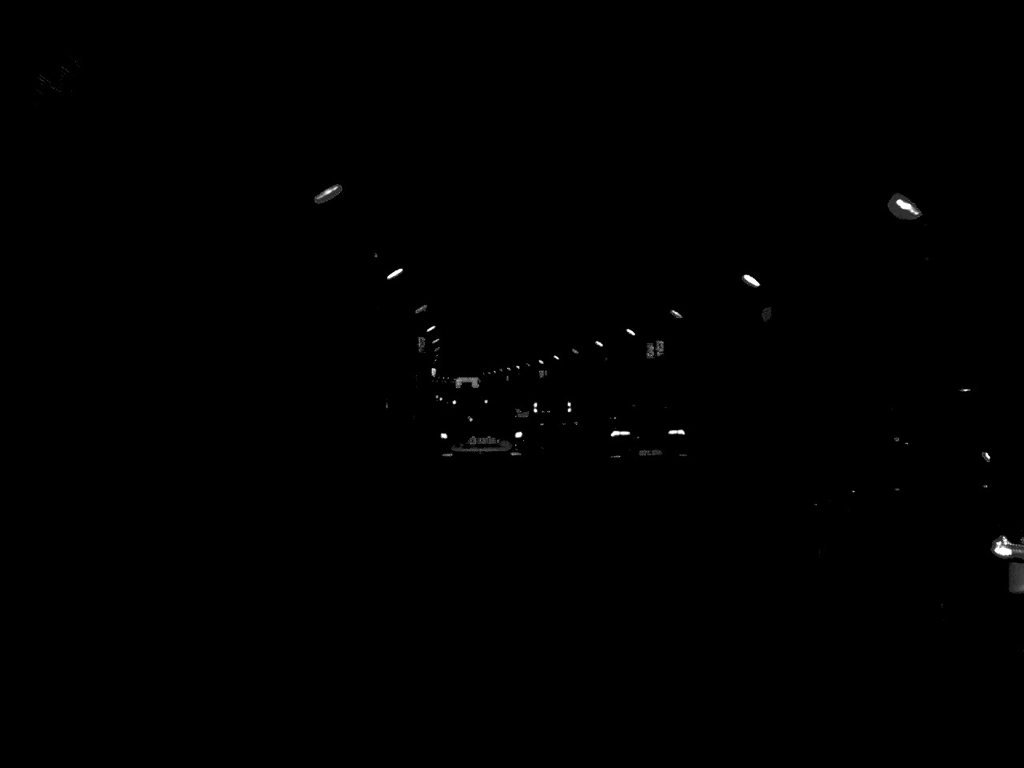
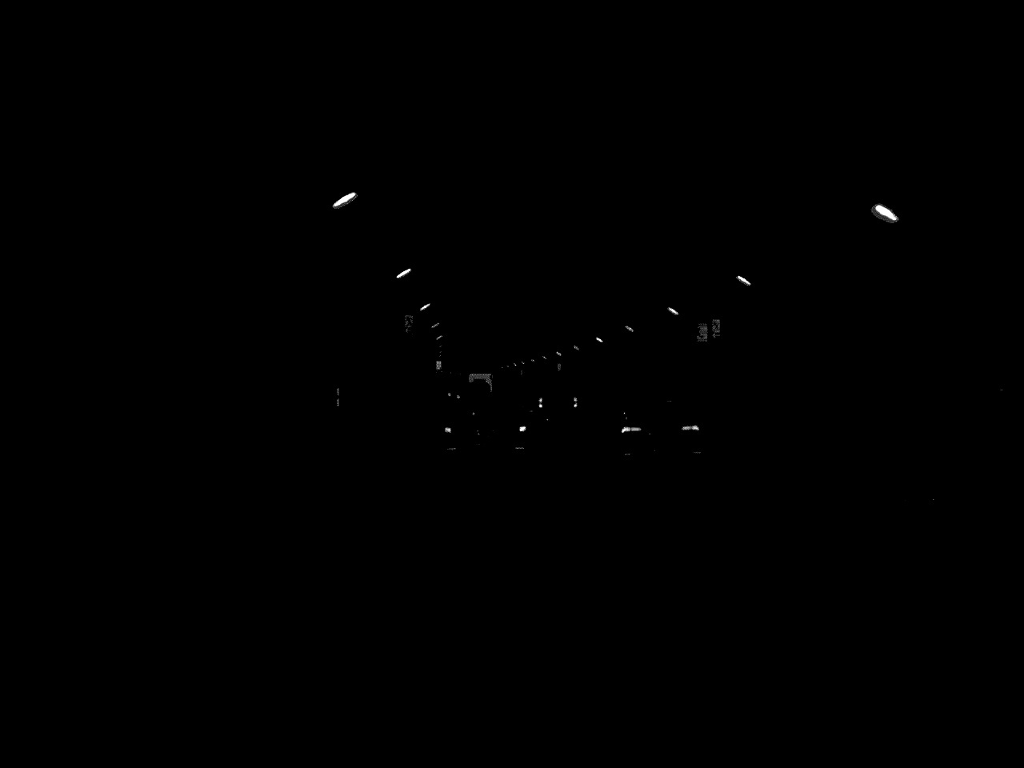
(-0.1, +10.3) m; -1°
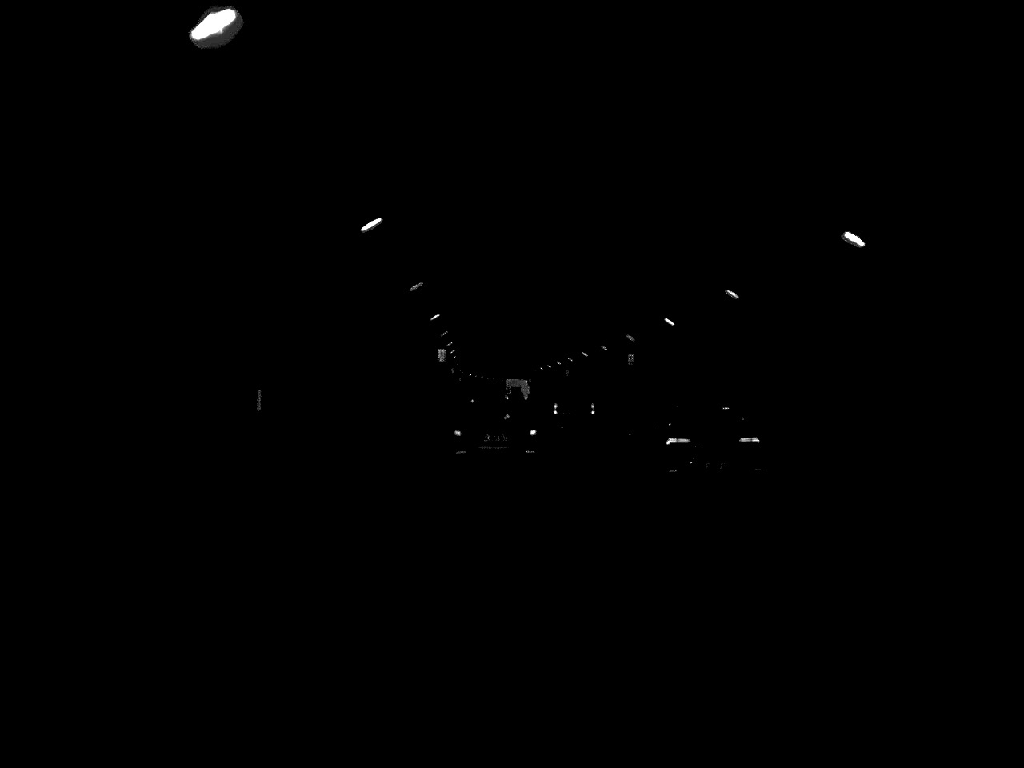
(-0.5, +32.2) m; -2°
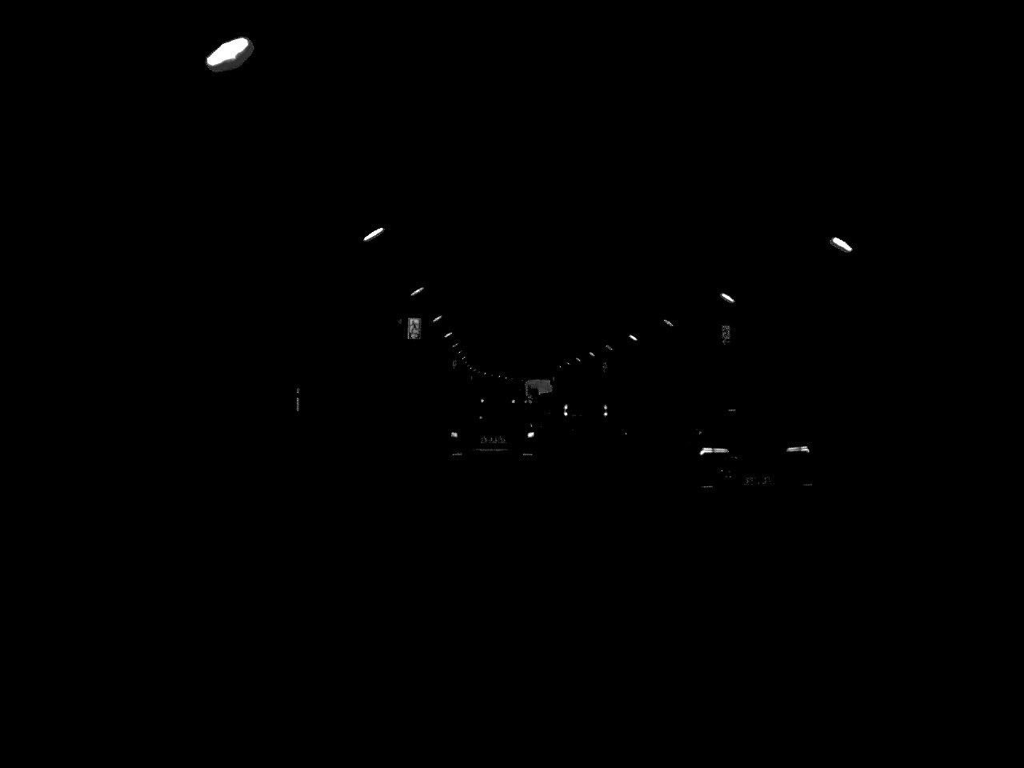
(-0.2, +22.4) m; -1°
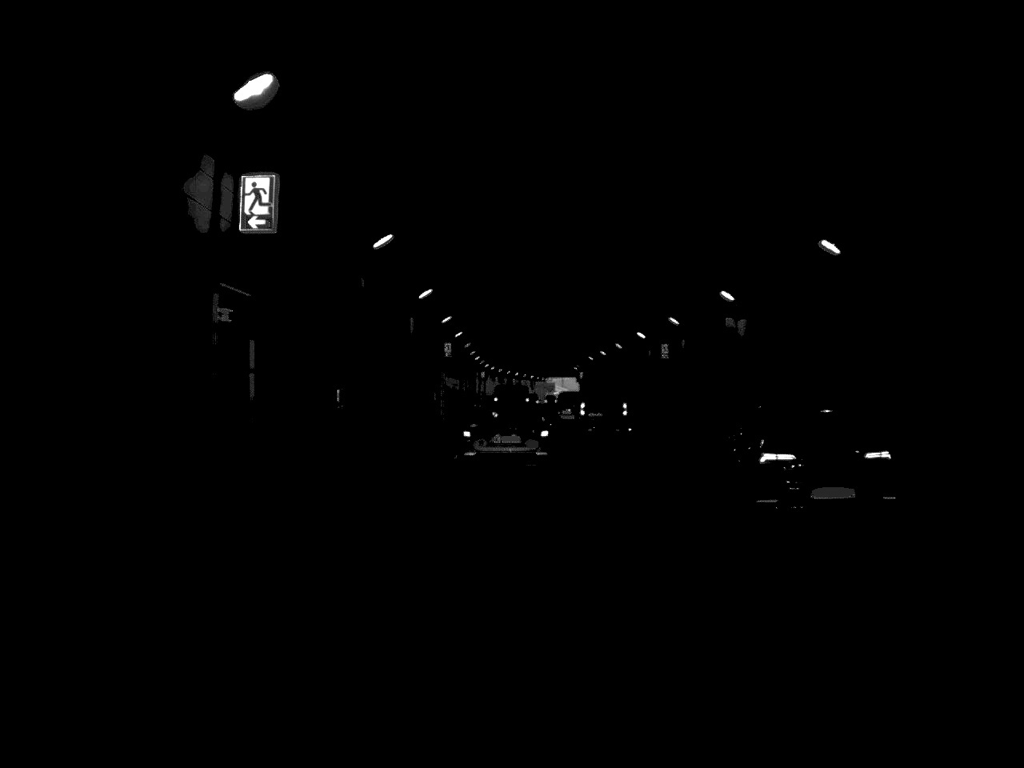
(-0.2, +21.9) m; -1°
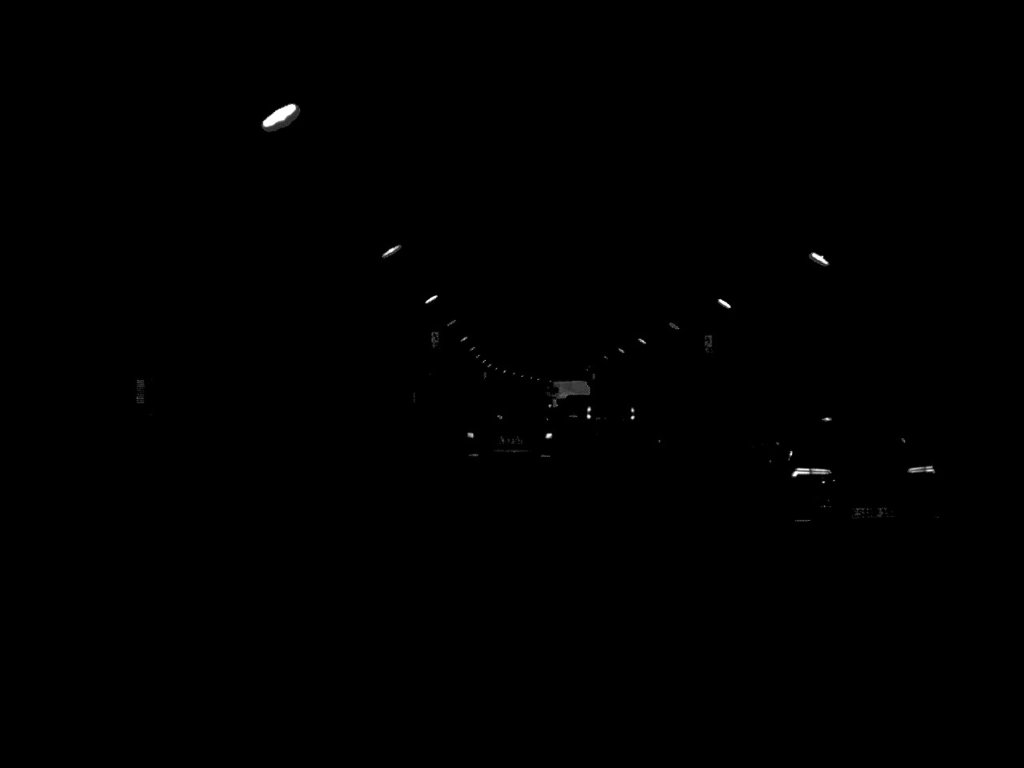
(0.0, +10.4) m; 0°
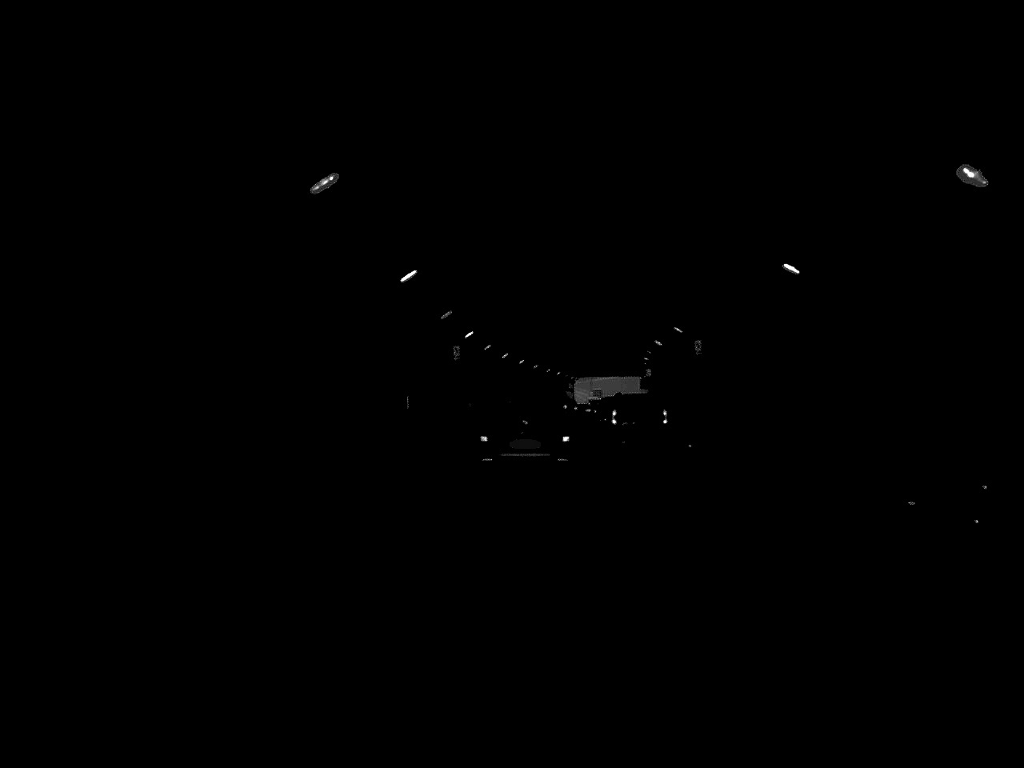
(-0.5, +54.5) m; 0°
